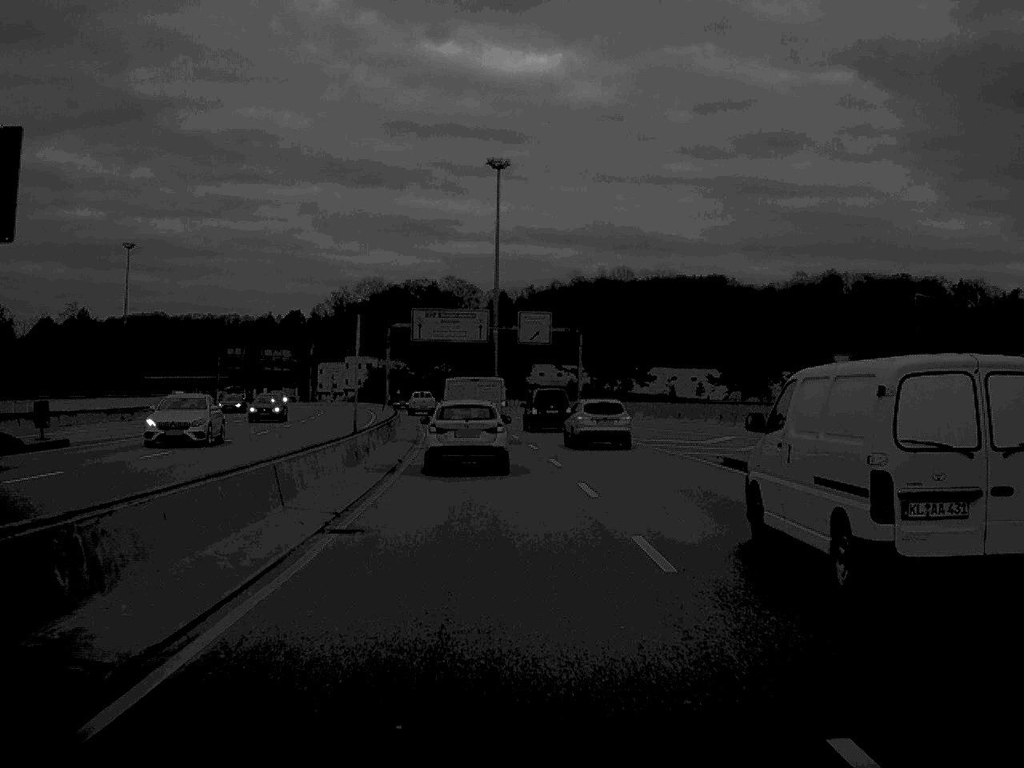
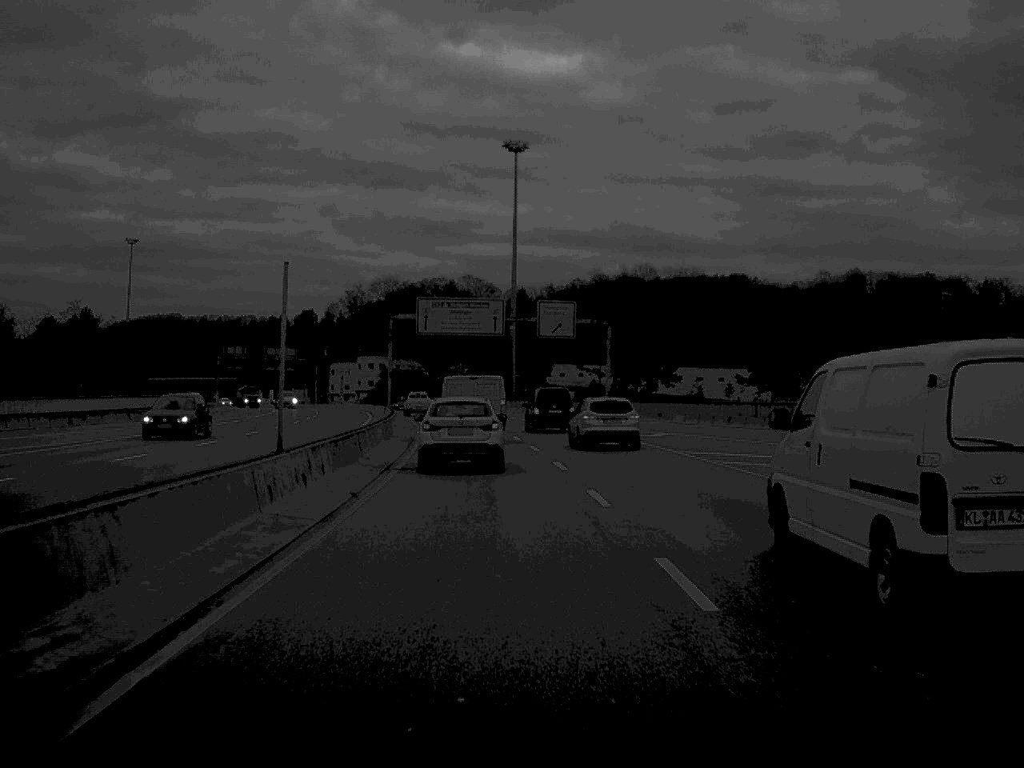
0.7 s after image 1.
(-0.1, +11.4) m; -1°
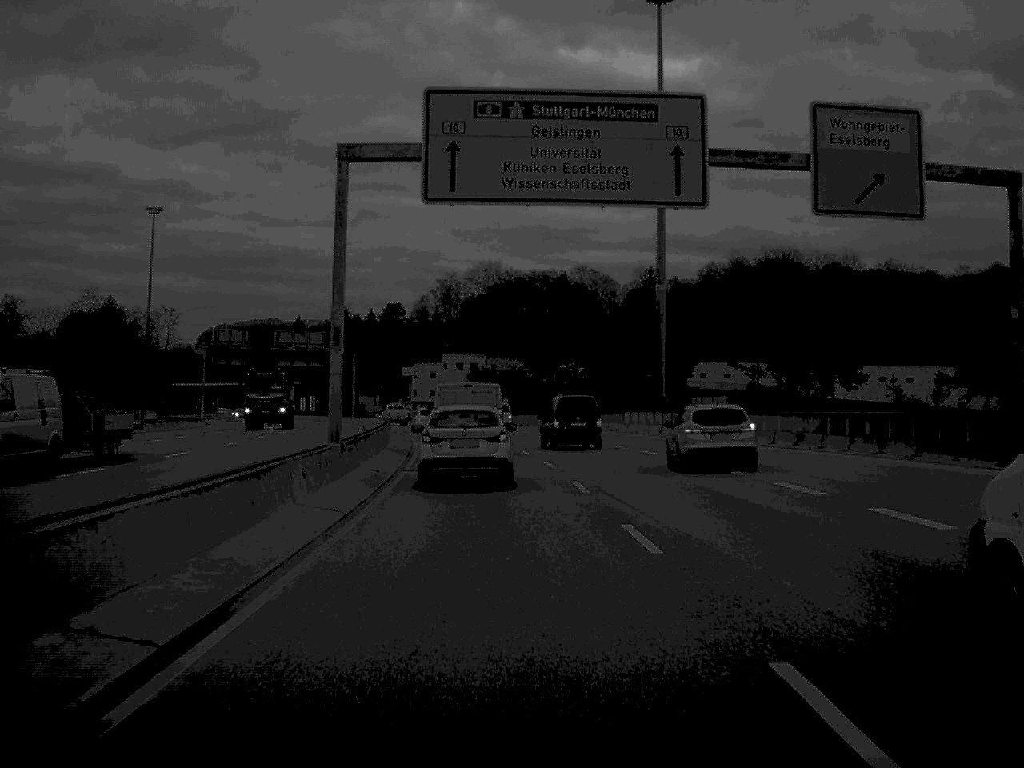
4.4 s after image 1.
(-2.7, +57.9) m; -5°
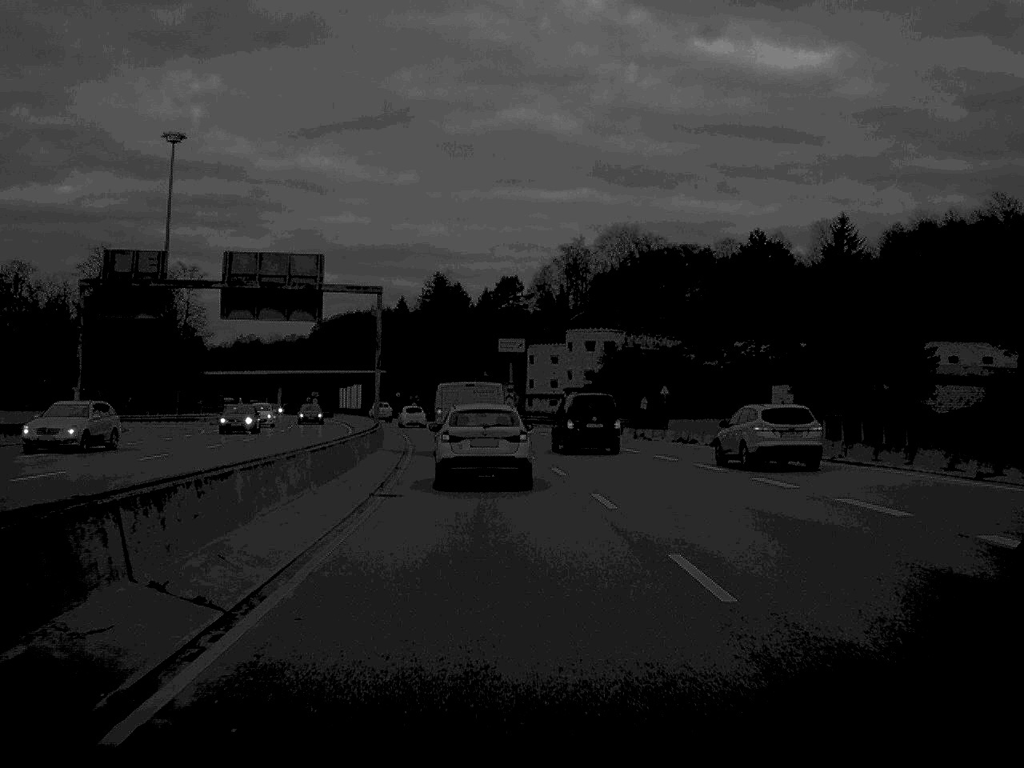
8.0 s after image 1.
(-3.0, +56.7) m; -6°
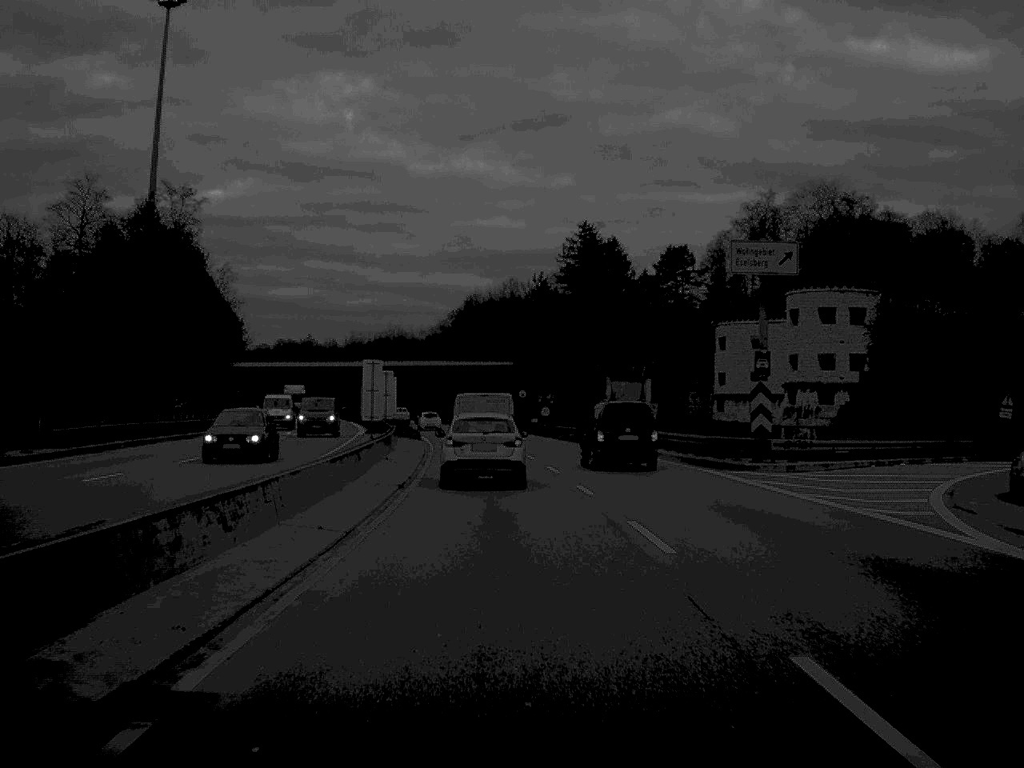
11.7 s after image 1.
(-3.5, +58.5) m; -7°
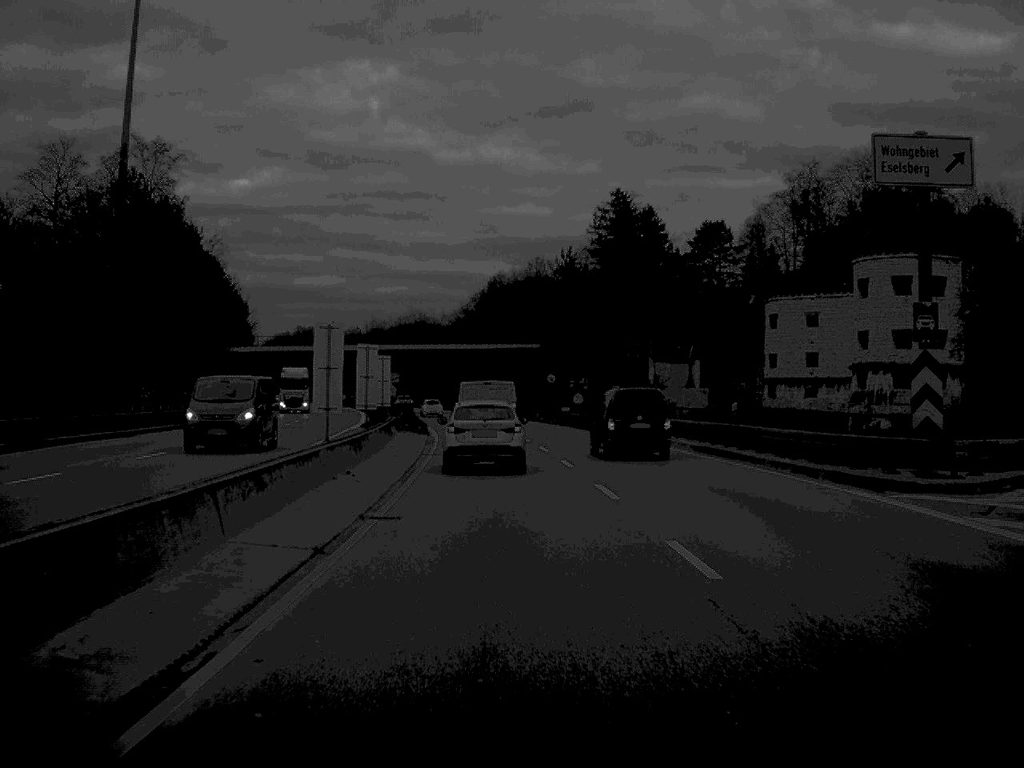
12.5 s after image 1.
(-0.1, +13.0) m; -1°
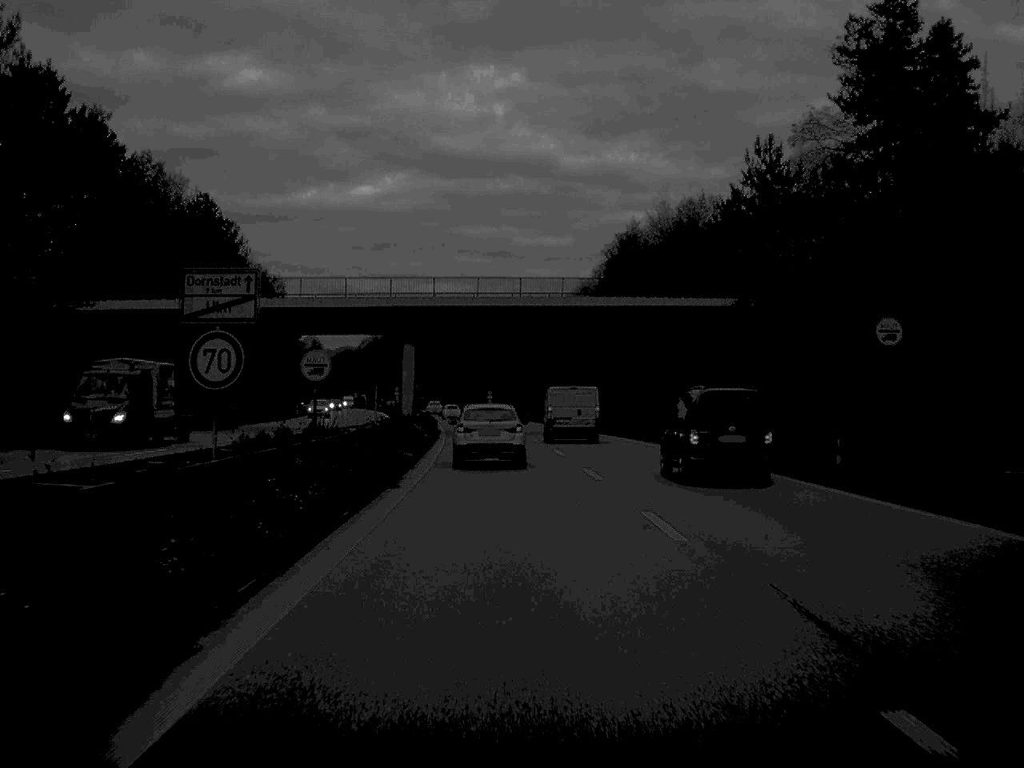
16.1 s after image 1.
(-3.0, +65.9) m; -5°
